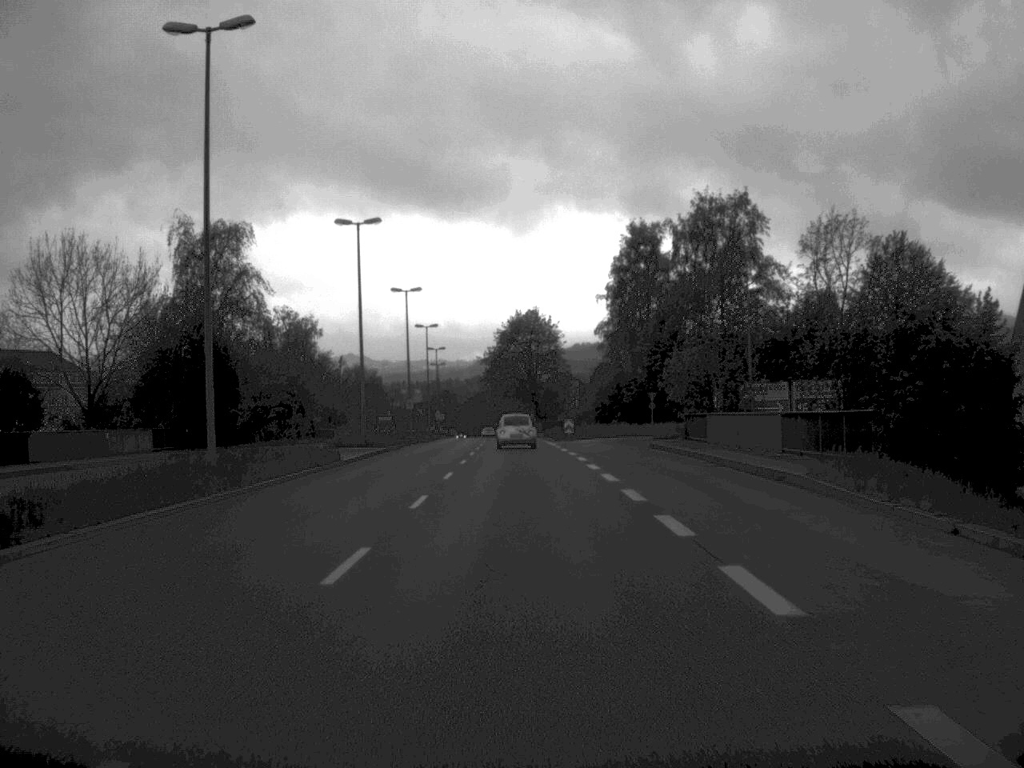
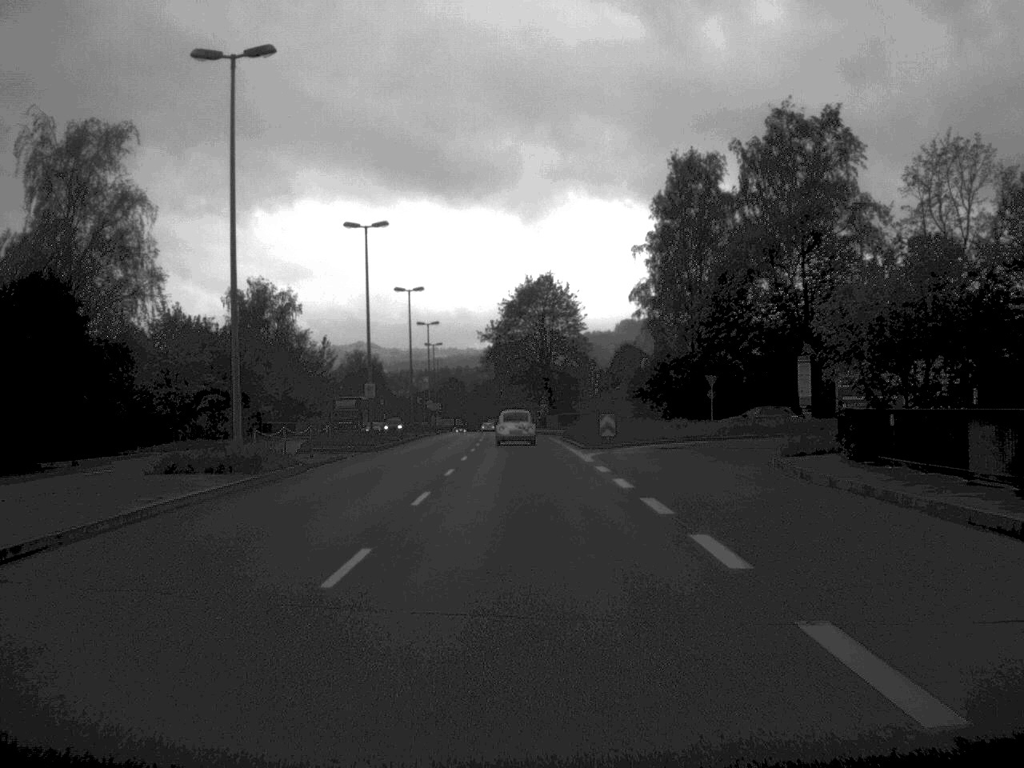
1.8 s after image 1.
(-0.1, +26.8) m; -1°
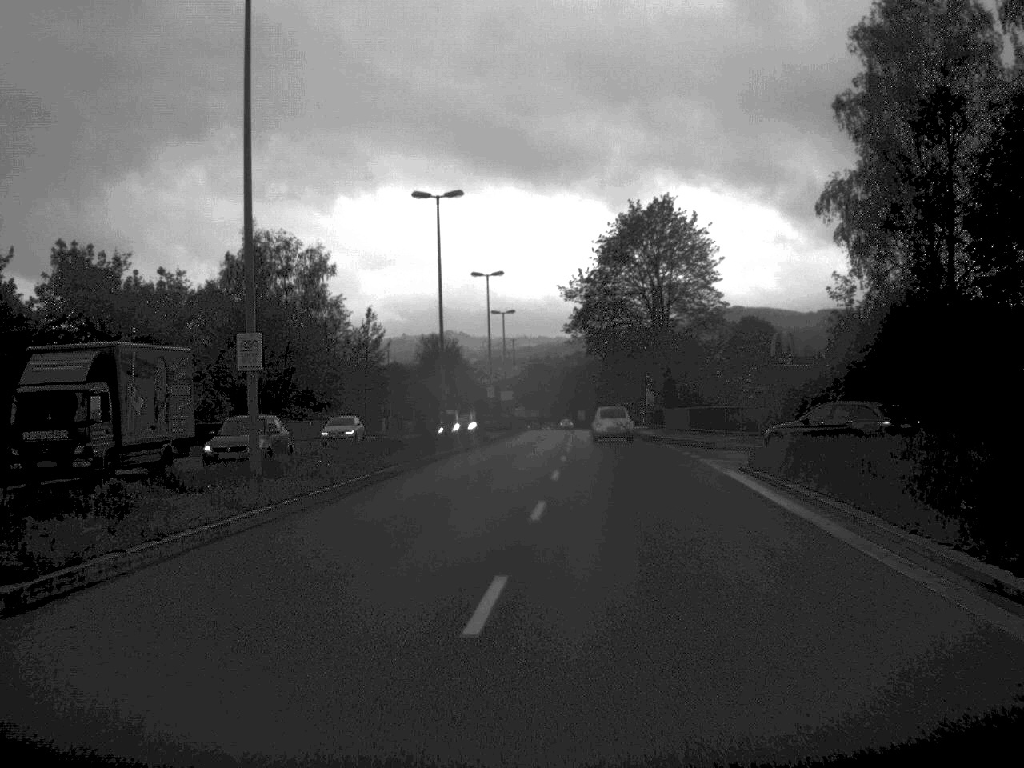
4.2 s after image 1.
(-1.0, +37.5) m; -4°
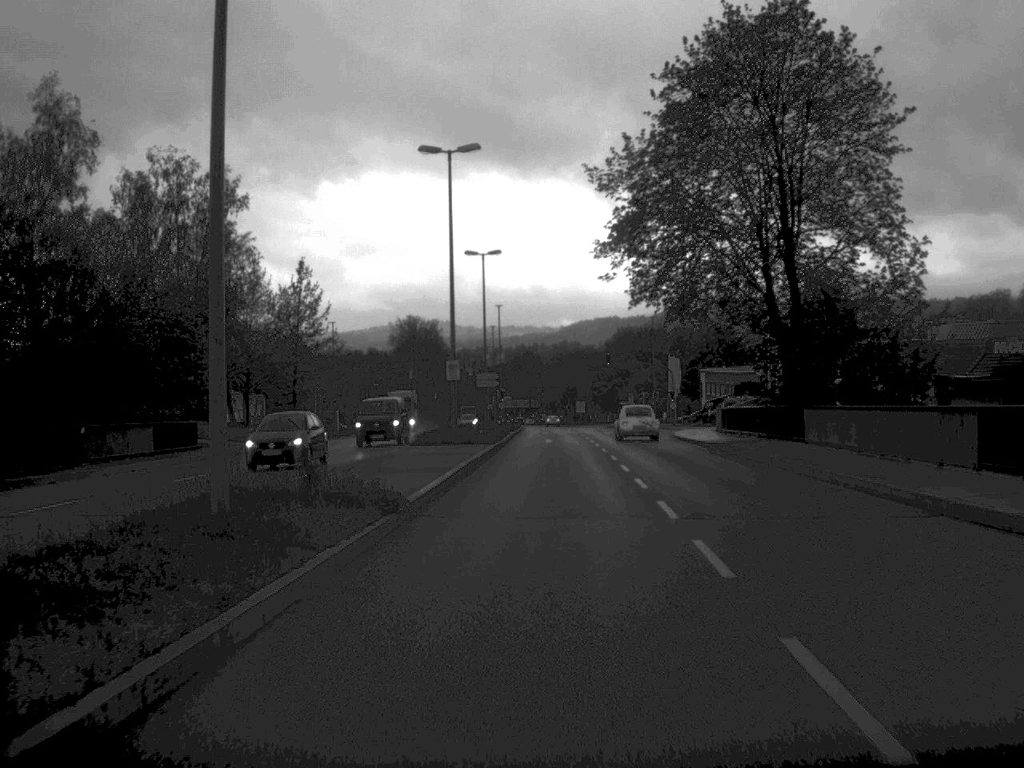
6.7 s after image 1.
(-0.3, +38.4) m; +1°
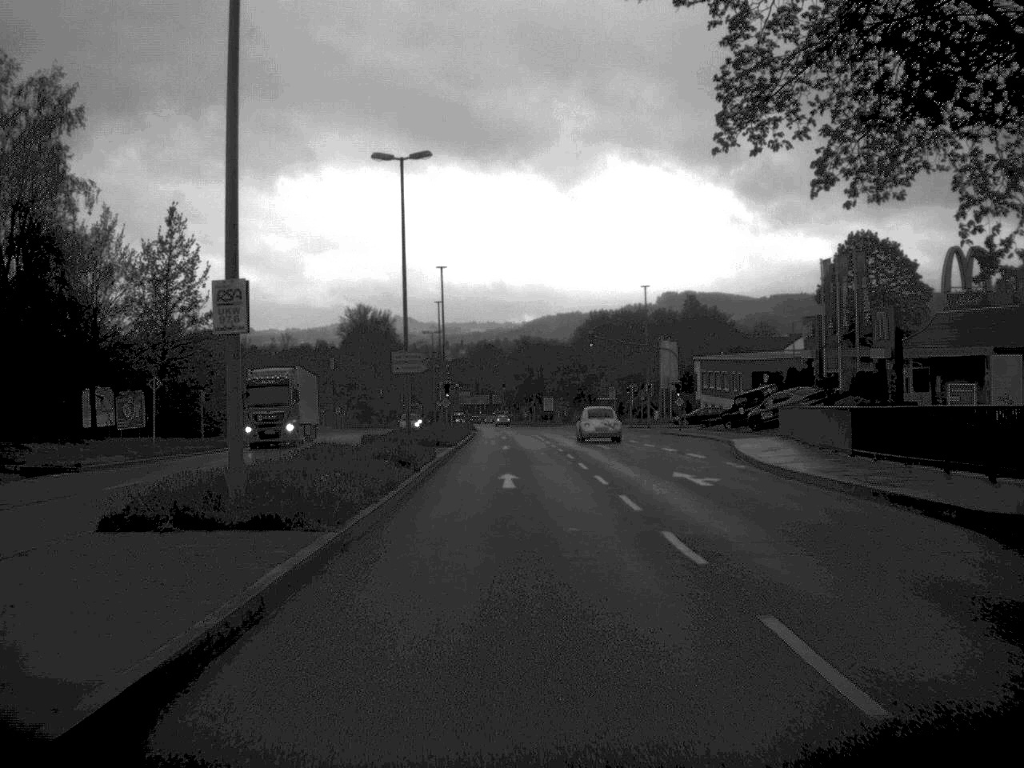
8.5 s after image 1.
(+0.5, +28.2) m; +2°
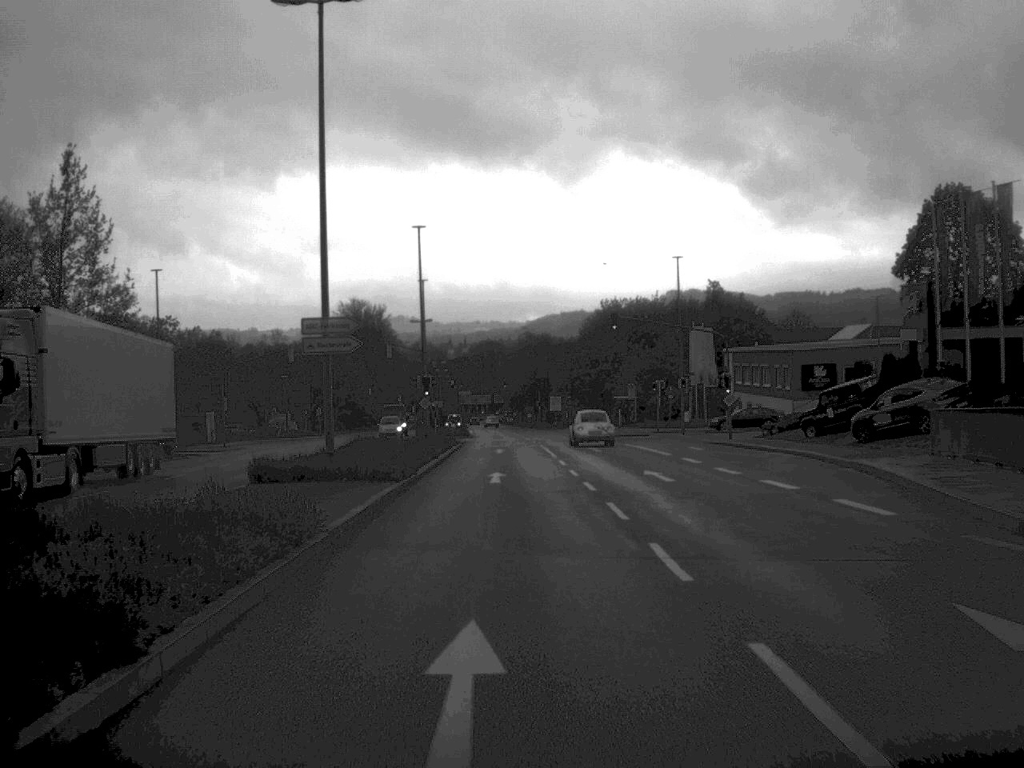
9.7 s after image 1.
(0.0, +18.3) m; 0°
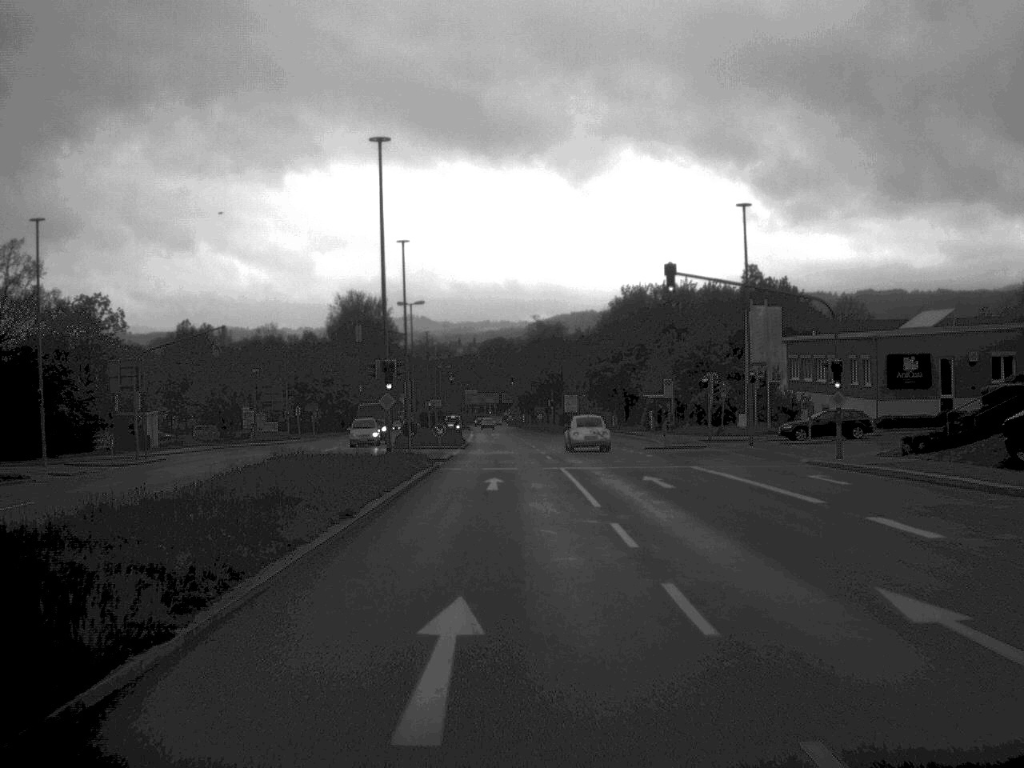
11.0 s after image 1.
(-0.1, +19.8) m; 0°
